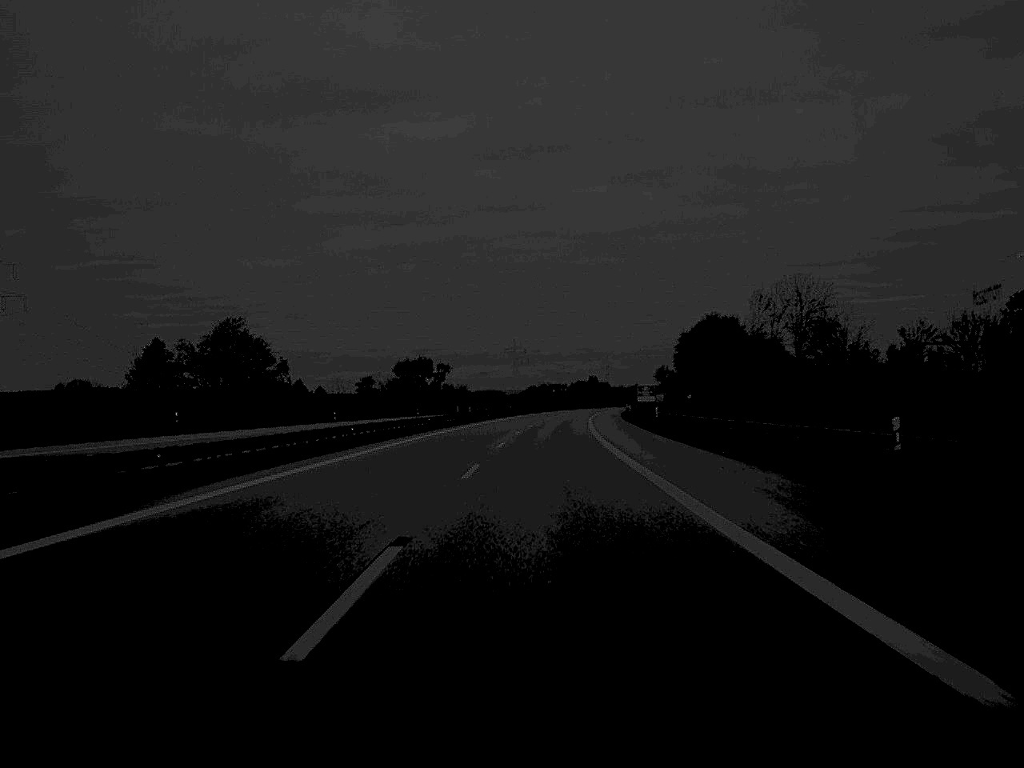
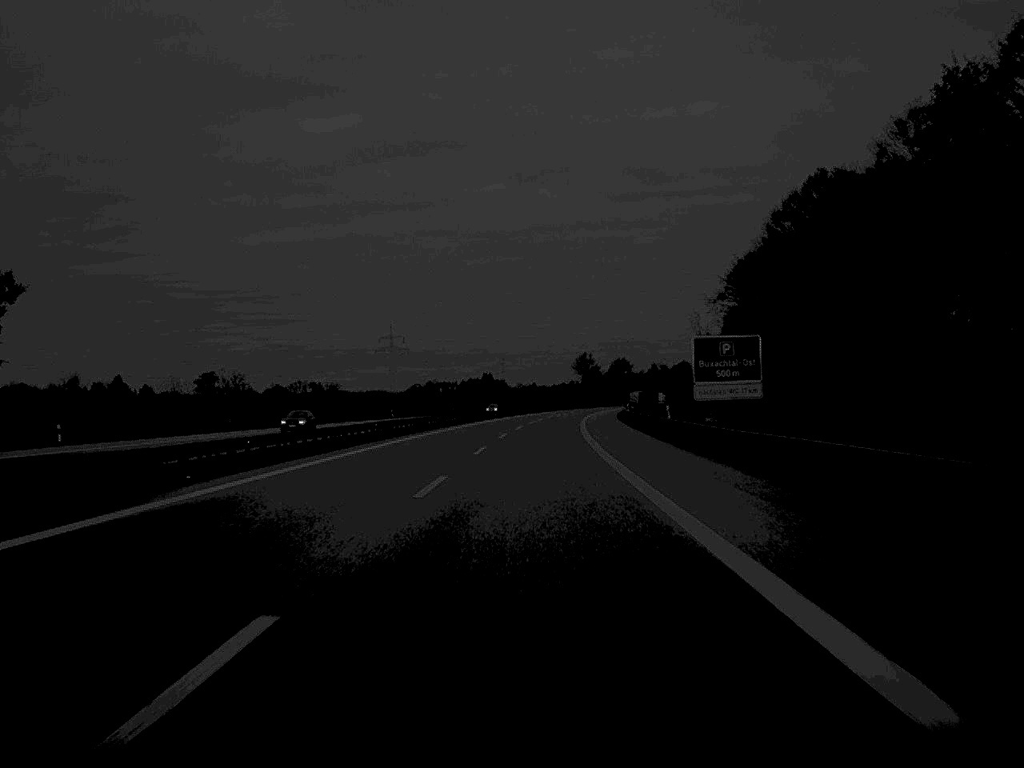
(+7.4, +164.8) m; +5°
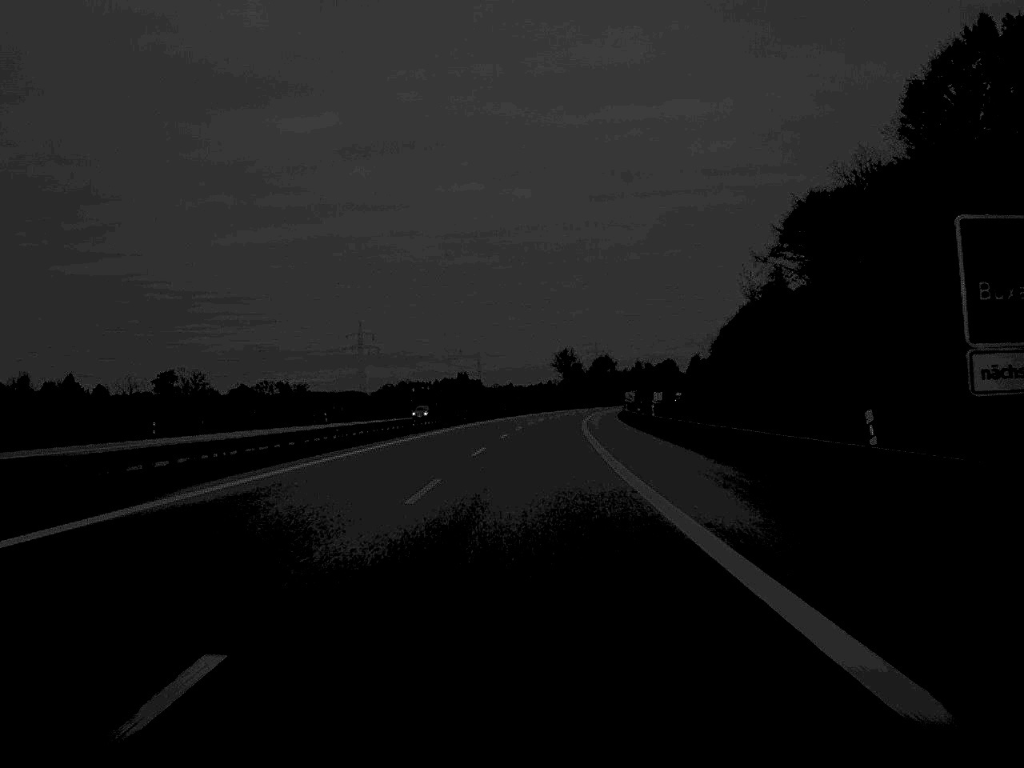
(+0.3, +36.3) m; +1°
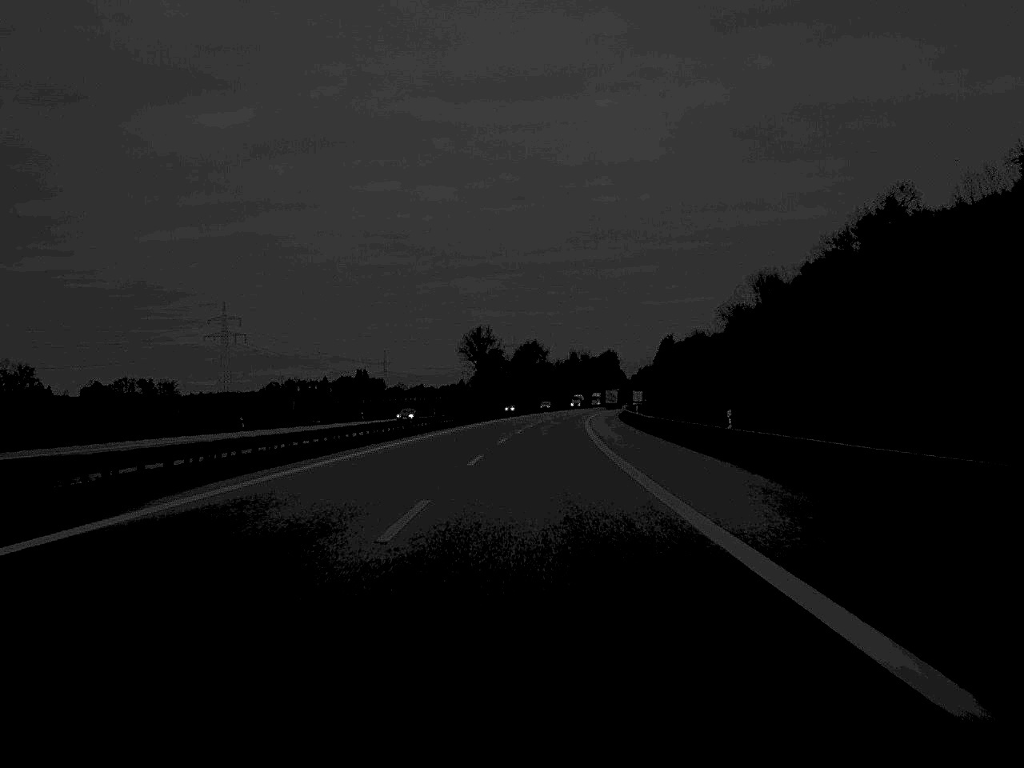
(+4.2, +130.0) m; +4°
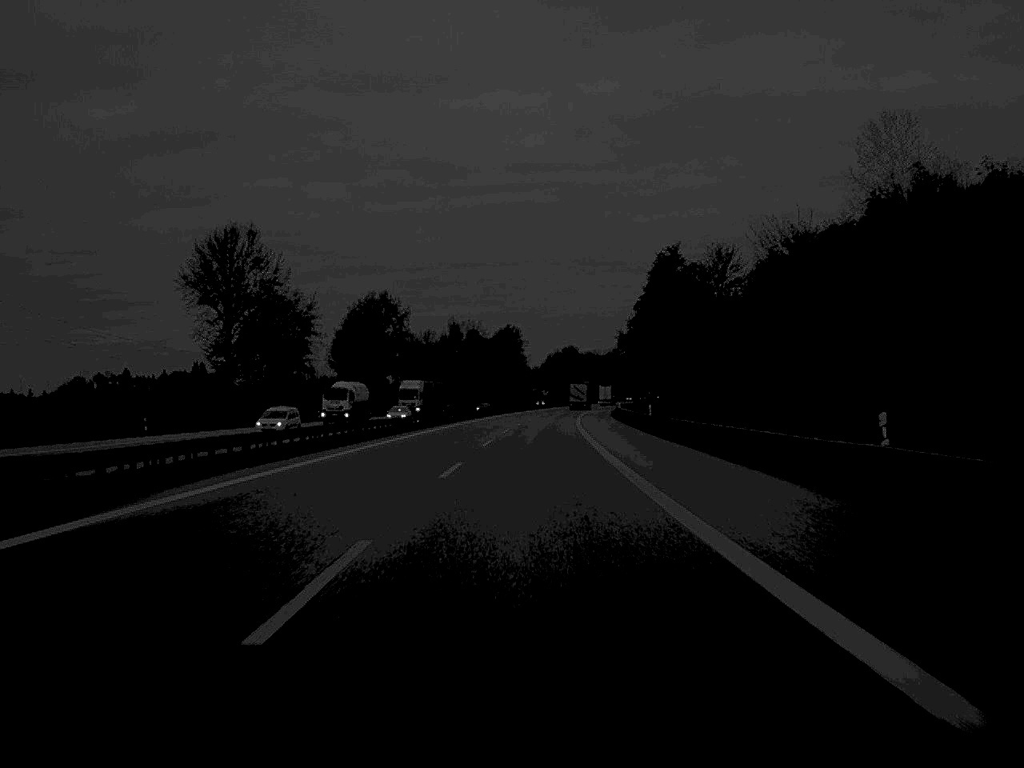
(+7.1, +166.1) m; +5°
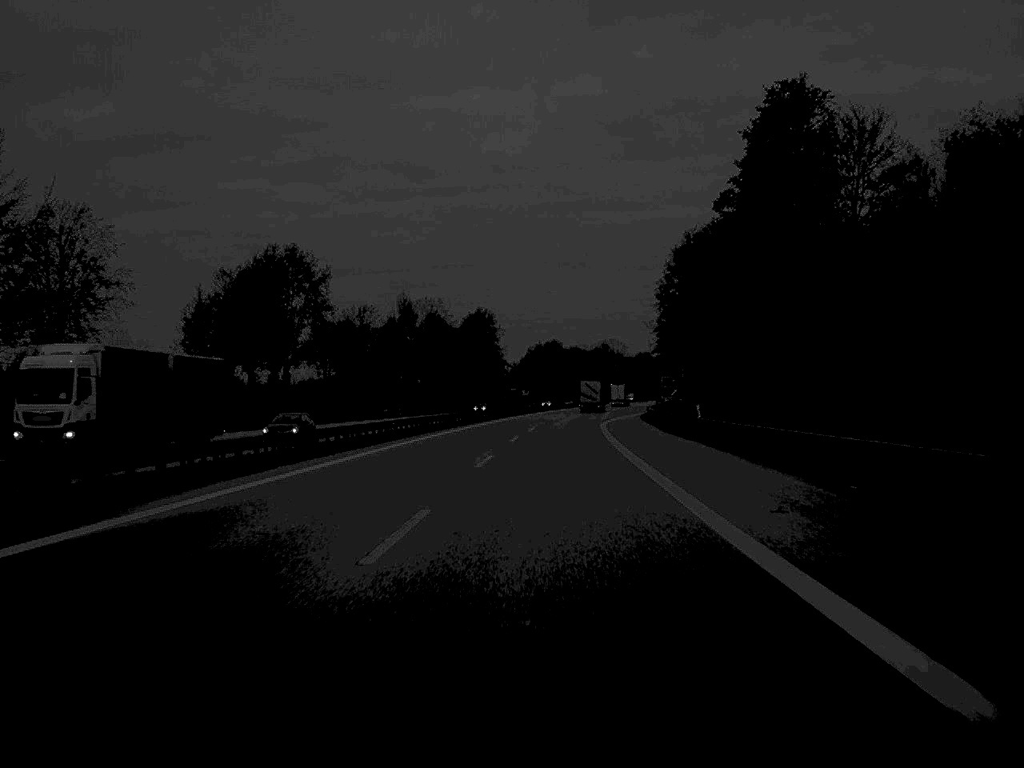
(+0.7, +66.8) m; +1°
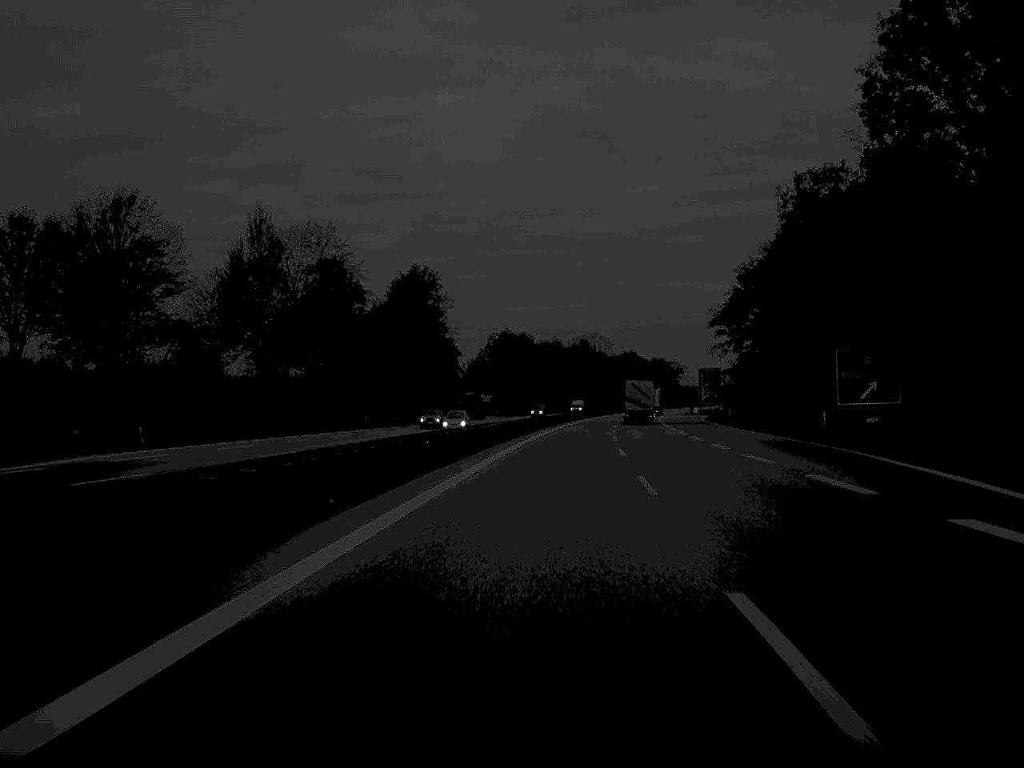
(+0.5, +96.9) m; +2°
